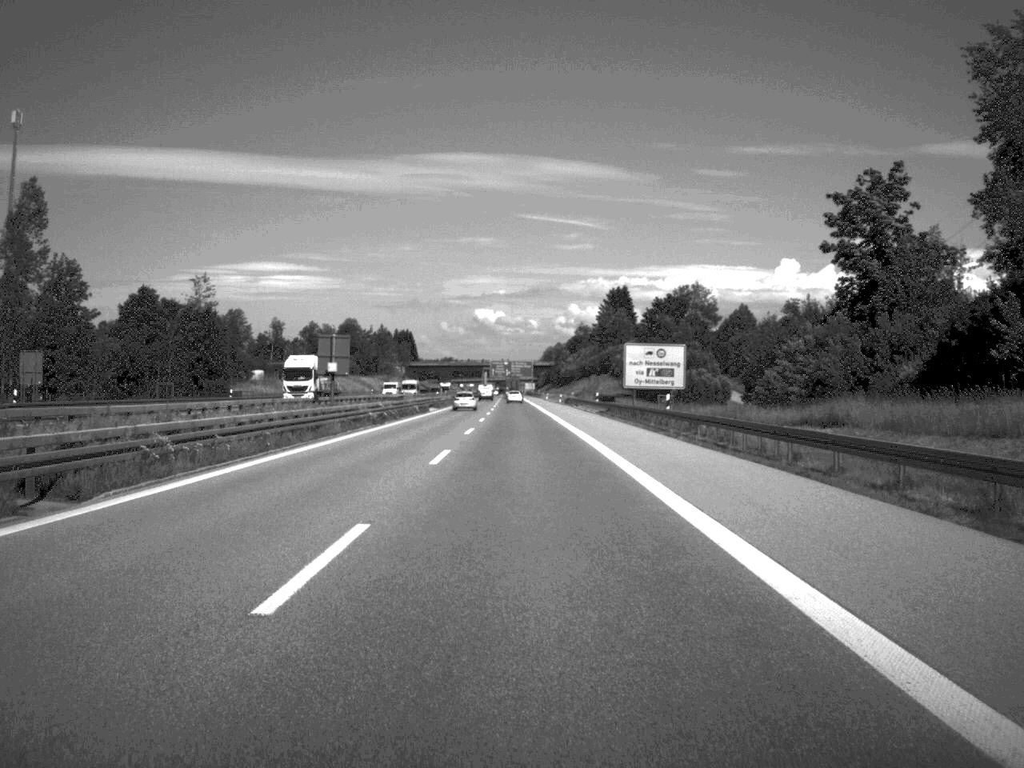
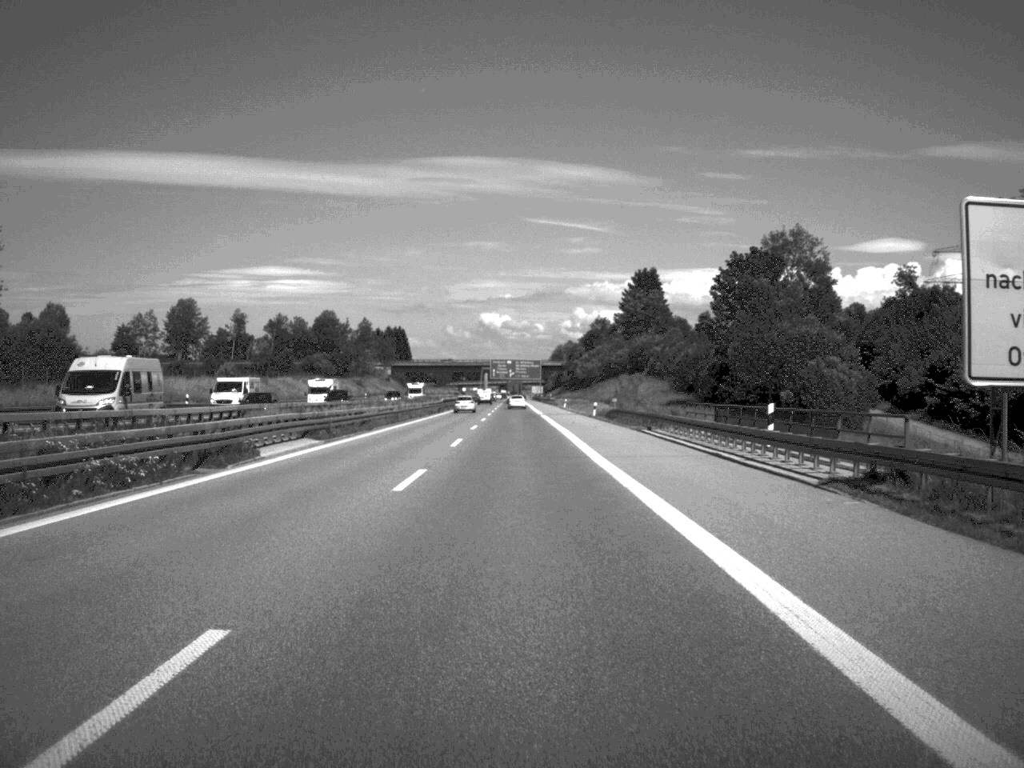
(-0.2, +60.0) m; 0°
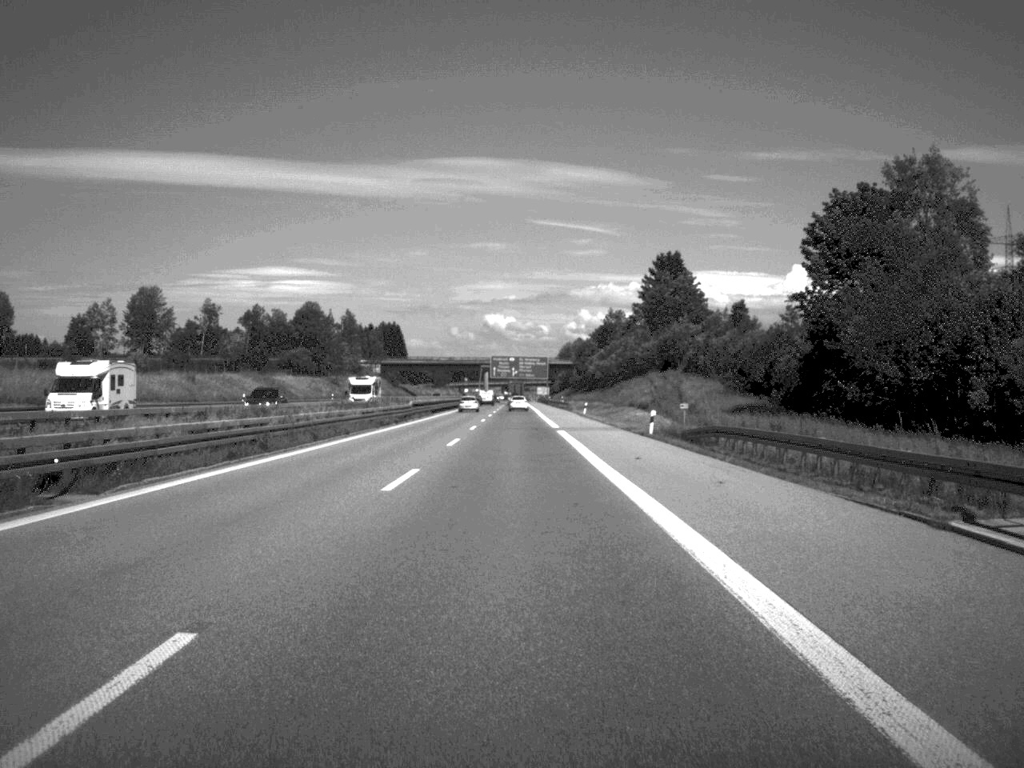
(-0.1, +36.1) m; 0°
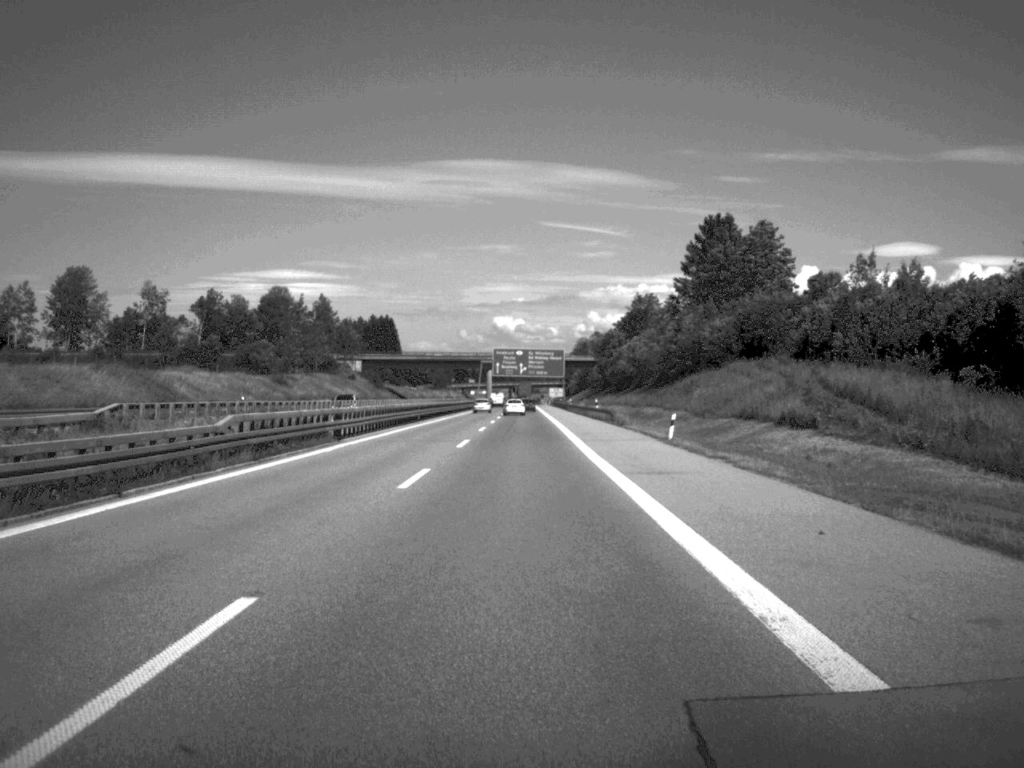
(-0.3, +52.9) m; -1°
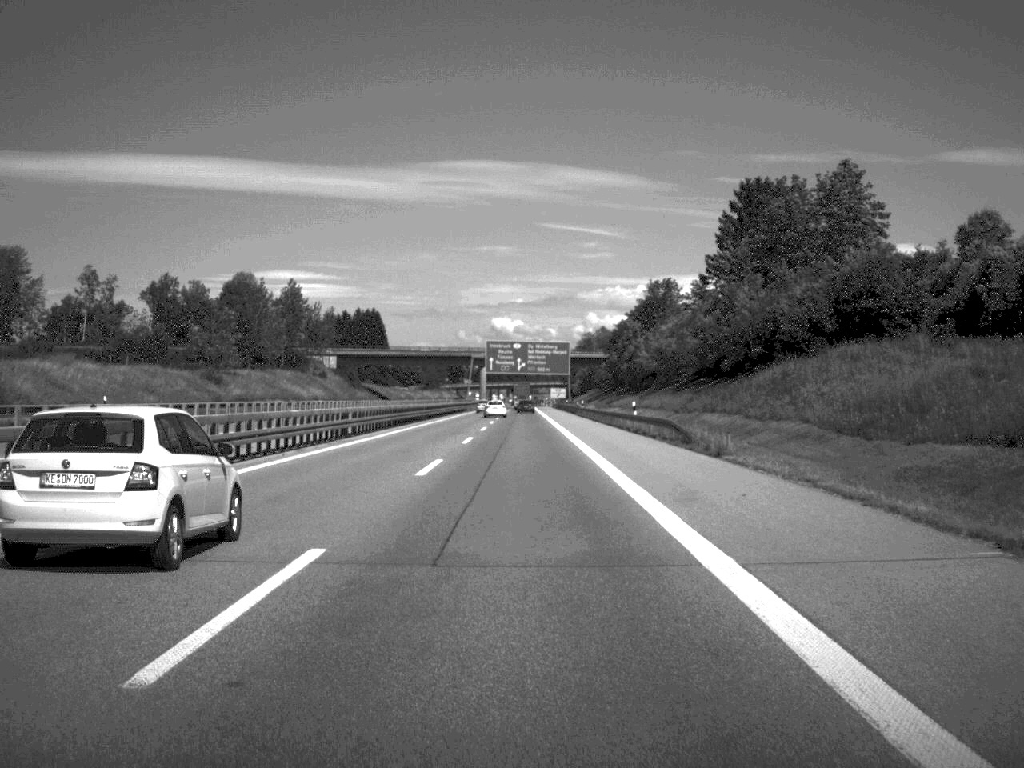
(0.0, +33.0) m; 0°
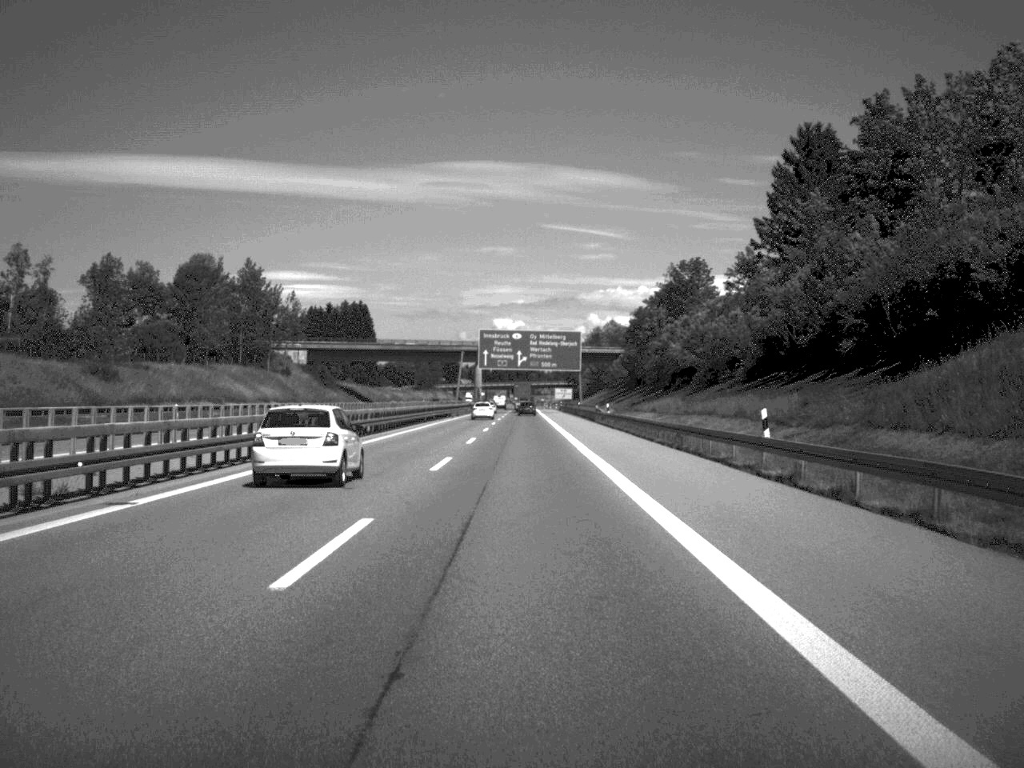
(0.0, +32.5) m; 0°
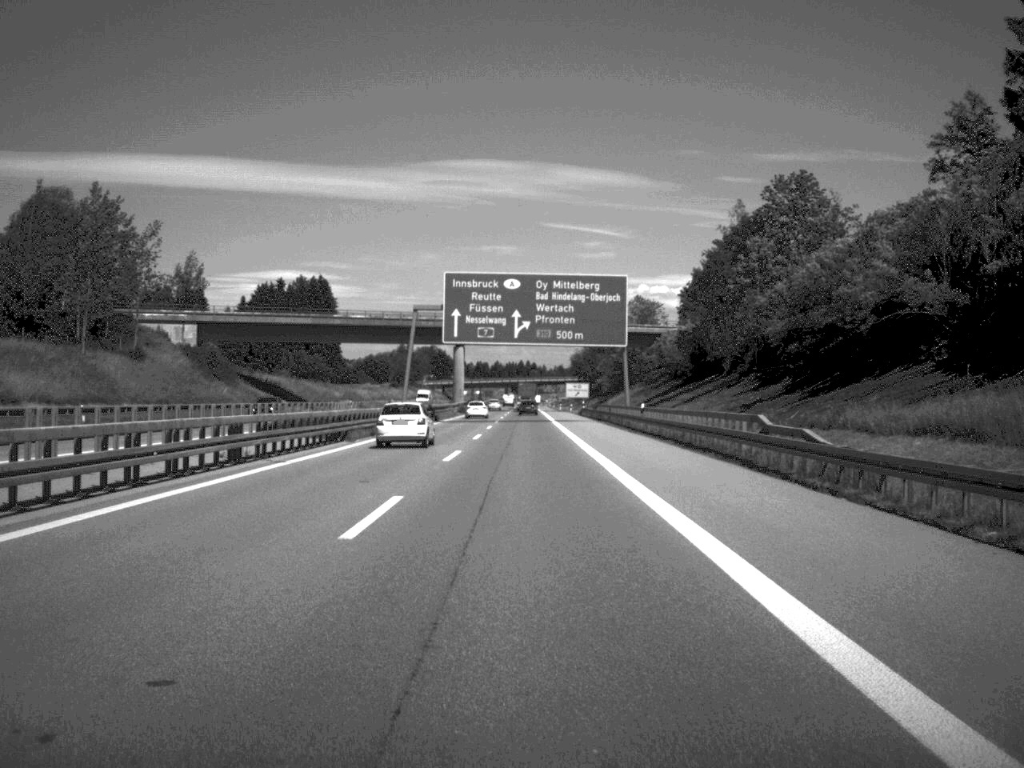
(-0.2, +67.2) m; 0°
